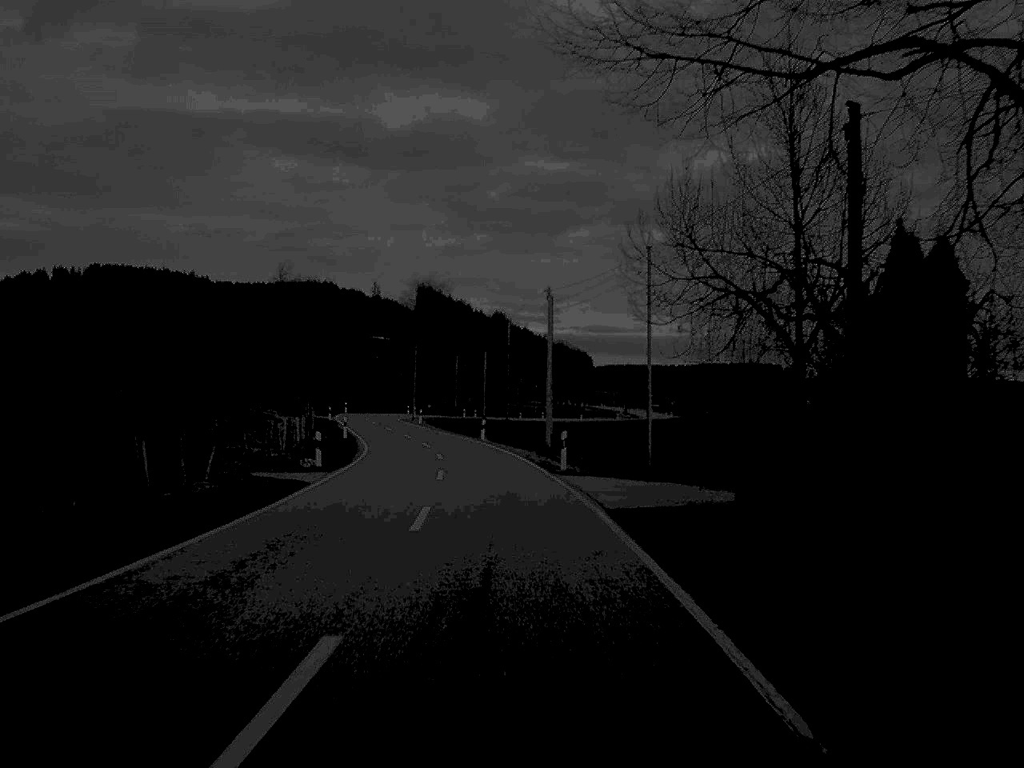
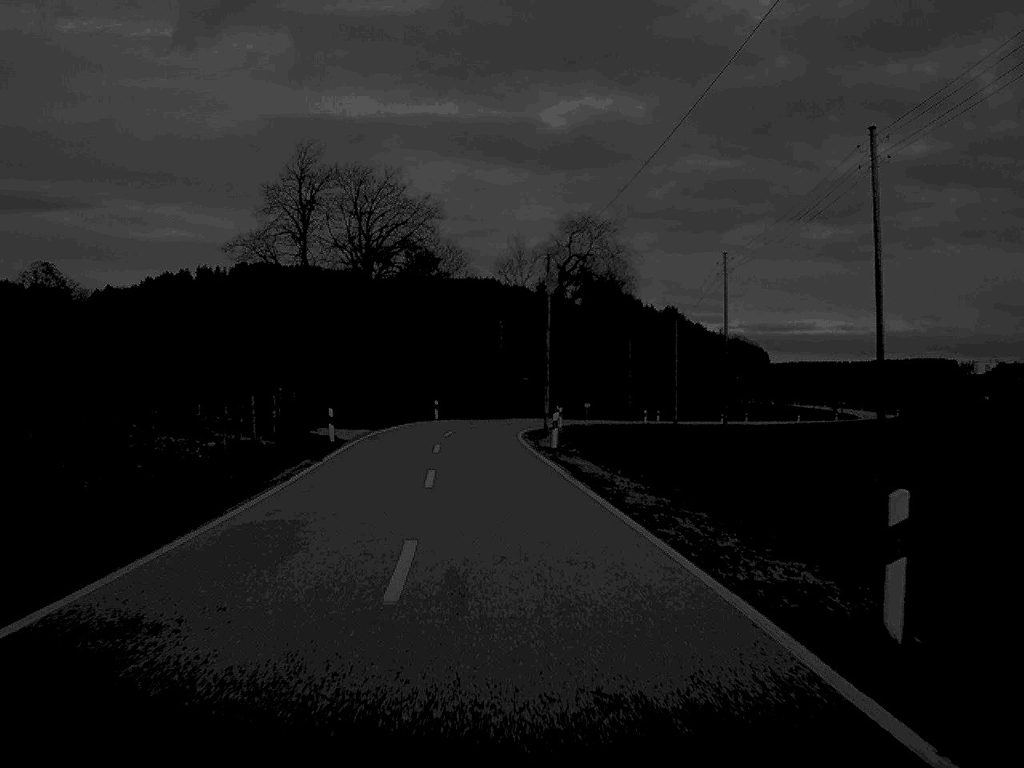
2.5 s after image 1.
(-3.3, +54.6) m; -8°
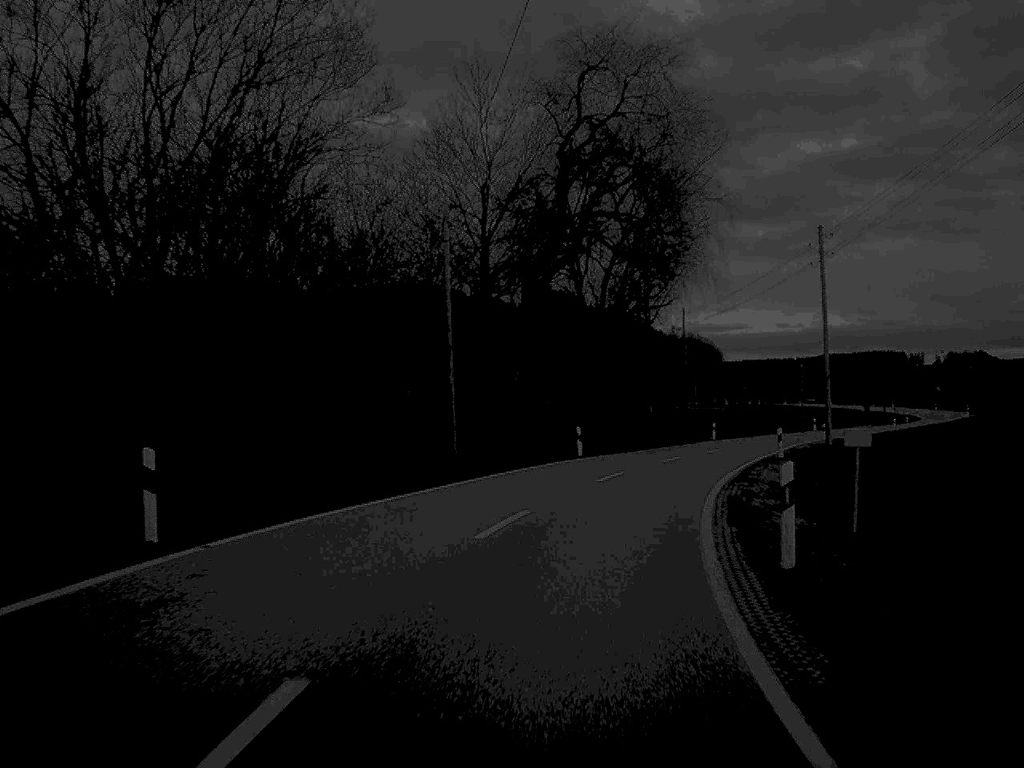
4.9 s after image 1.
(-1.2, +54.6) m; +3°
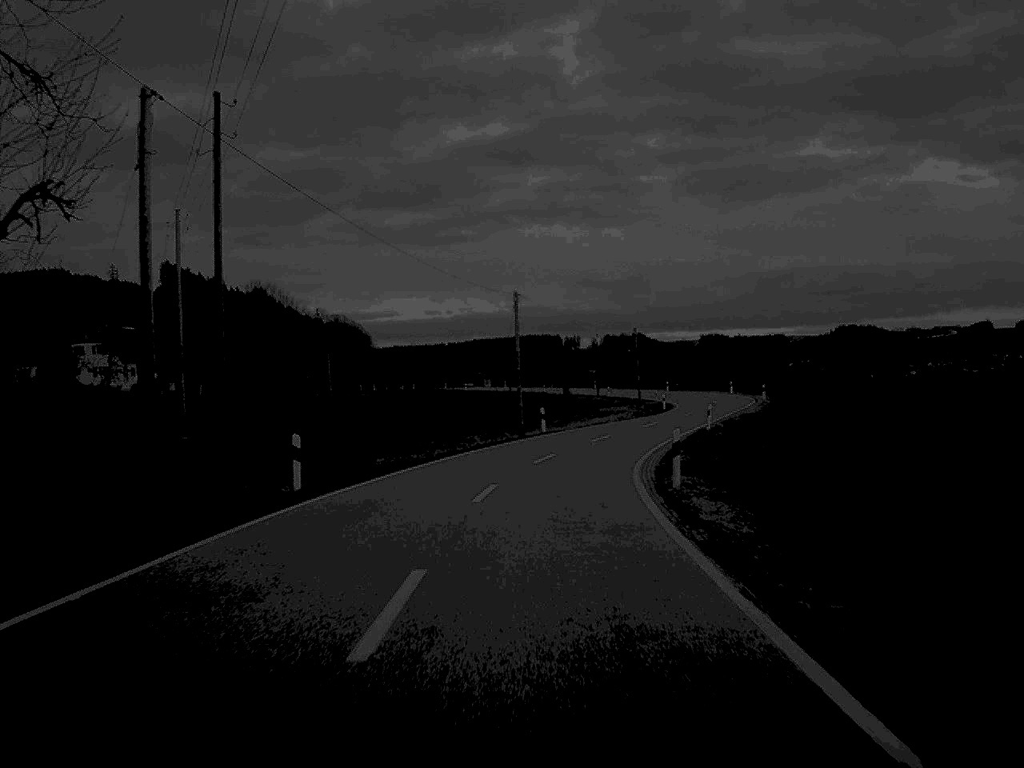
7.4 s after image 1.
(+9.0, +54.0) m; +16°
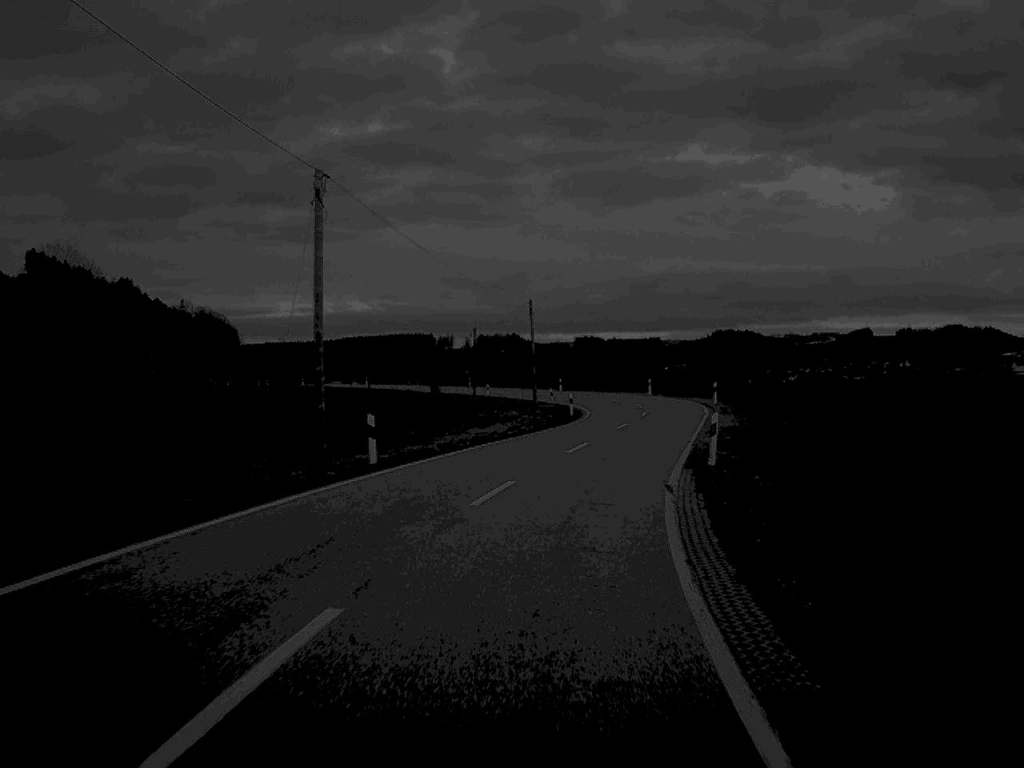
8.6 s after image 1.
(+1.2, +26.4) m; +6°
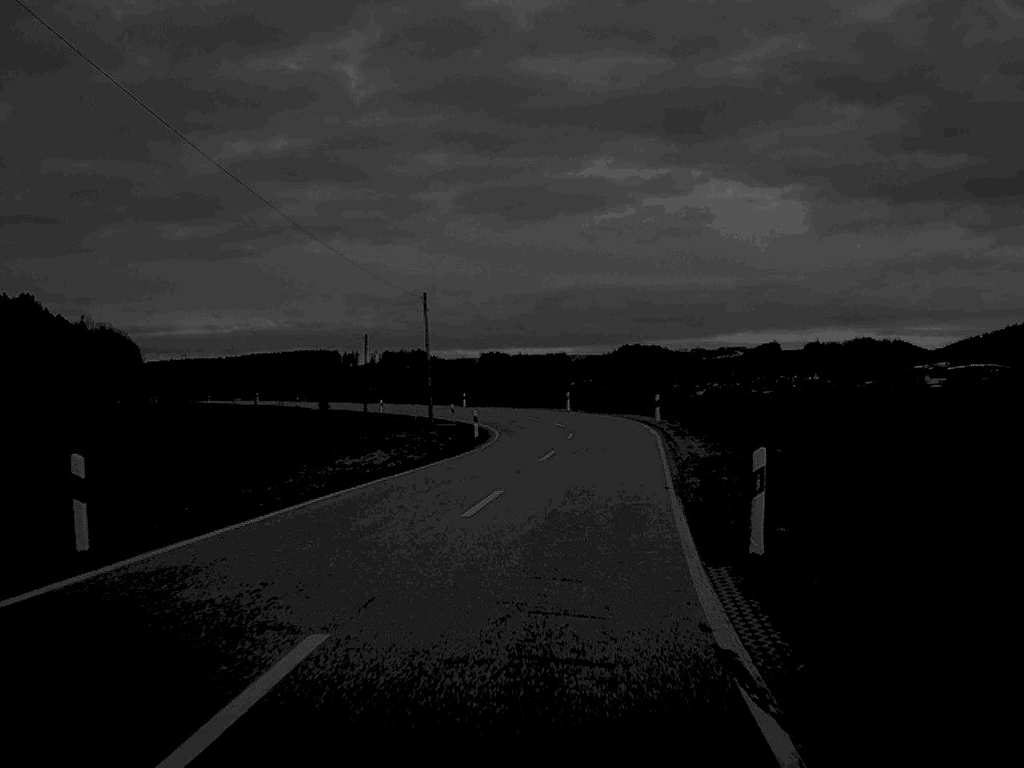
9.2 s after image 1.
(+0.5, +12.7) m; +4°
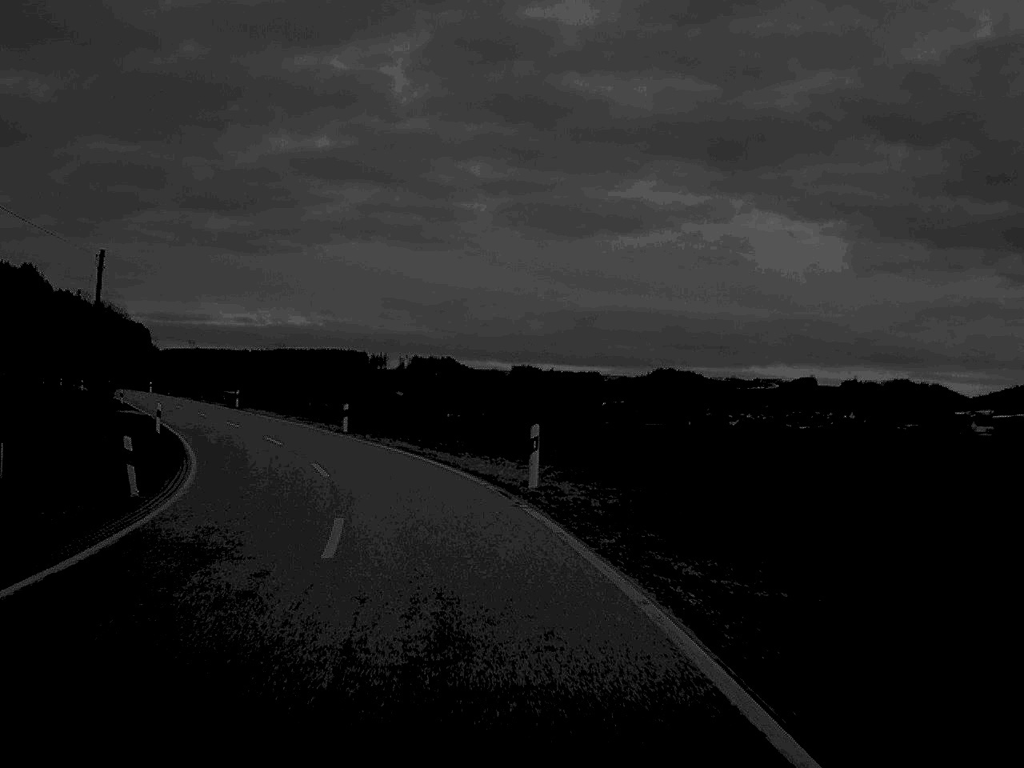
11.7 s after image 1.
(+2.7, +51.3) m; -2°
